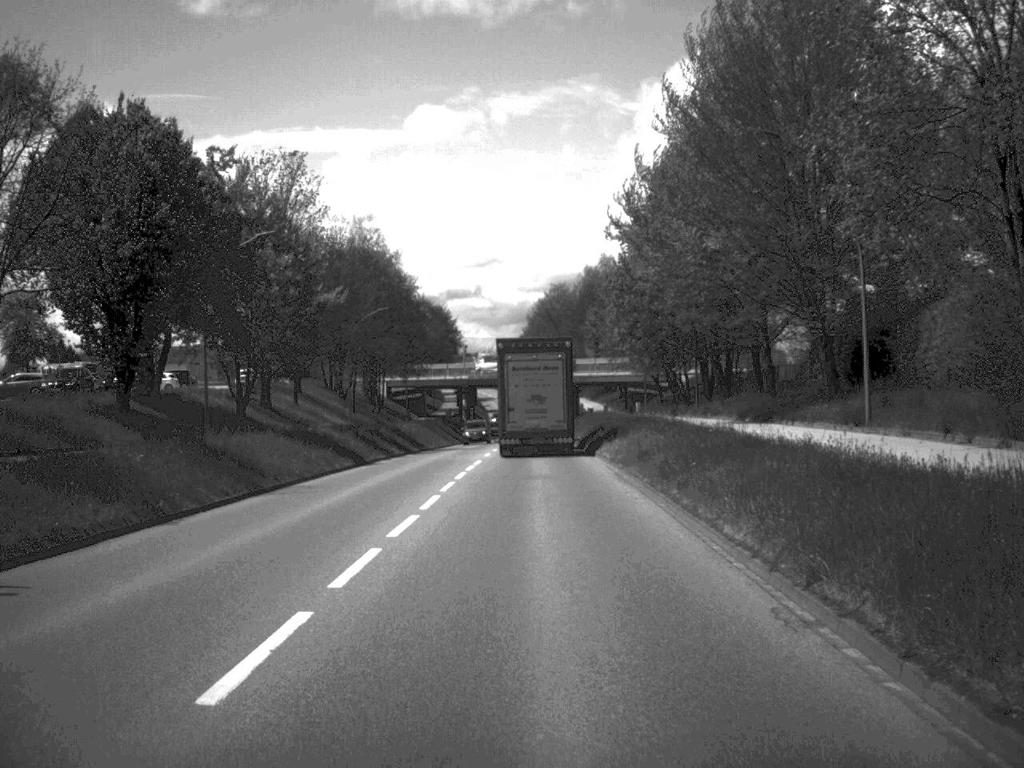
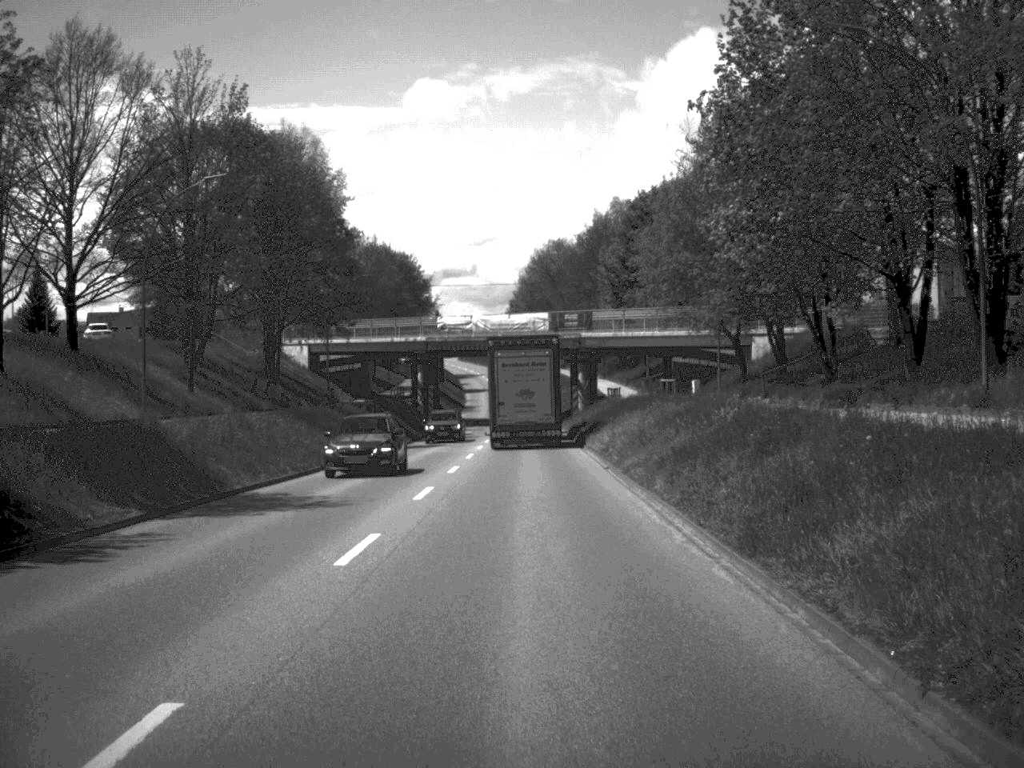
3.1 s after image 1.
(+0.2, +42.4) m; 0°
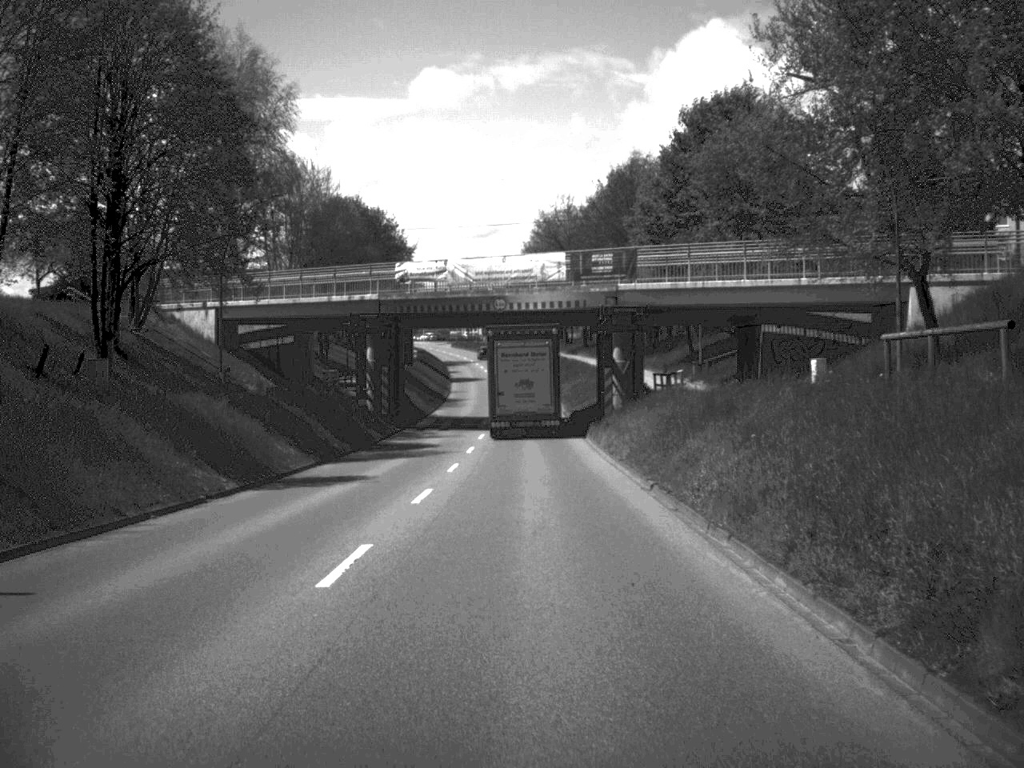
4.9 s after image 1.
(-0.1, +28.0) m; 0°
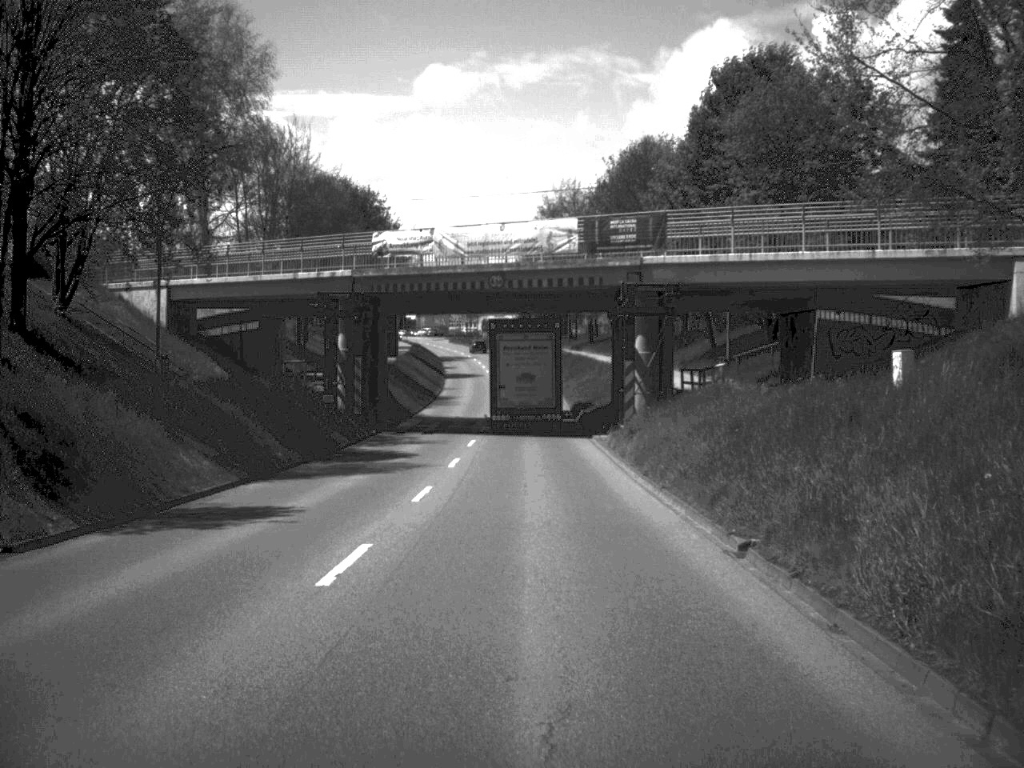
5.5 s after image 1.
(0.0, +9.0) m; 0°
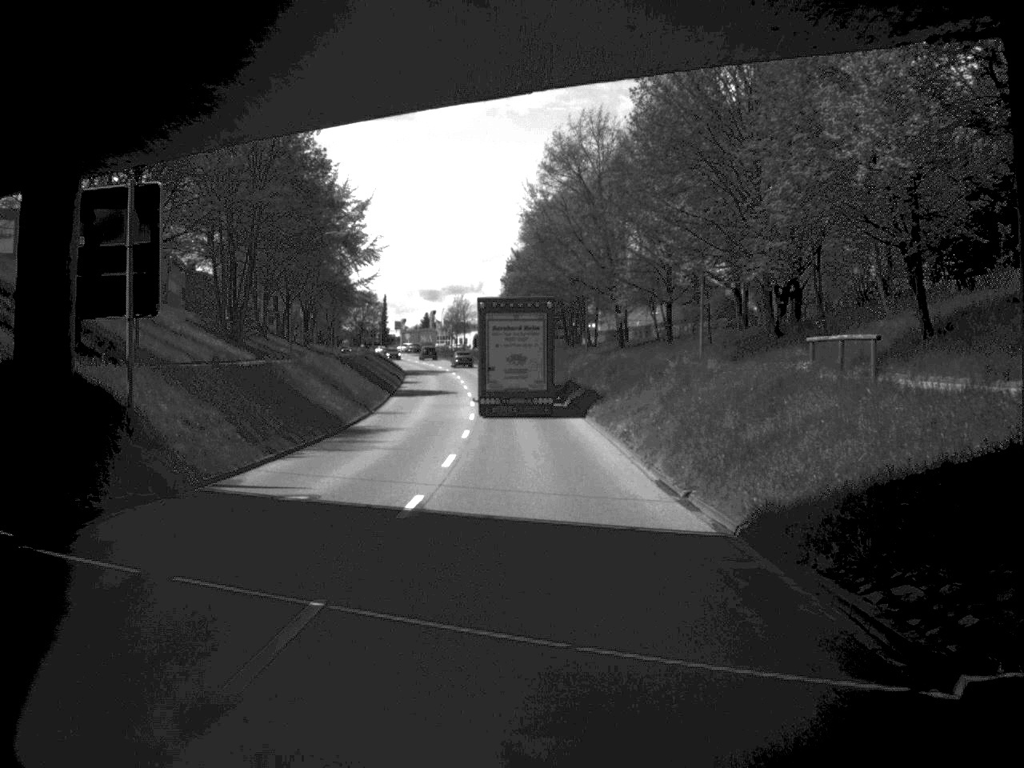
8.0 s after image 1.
(-0.1, +39.4) m; 0°
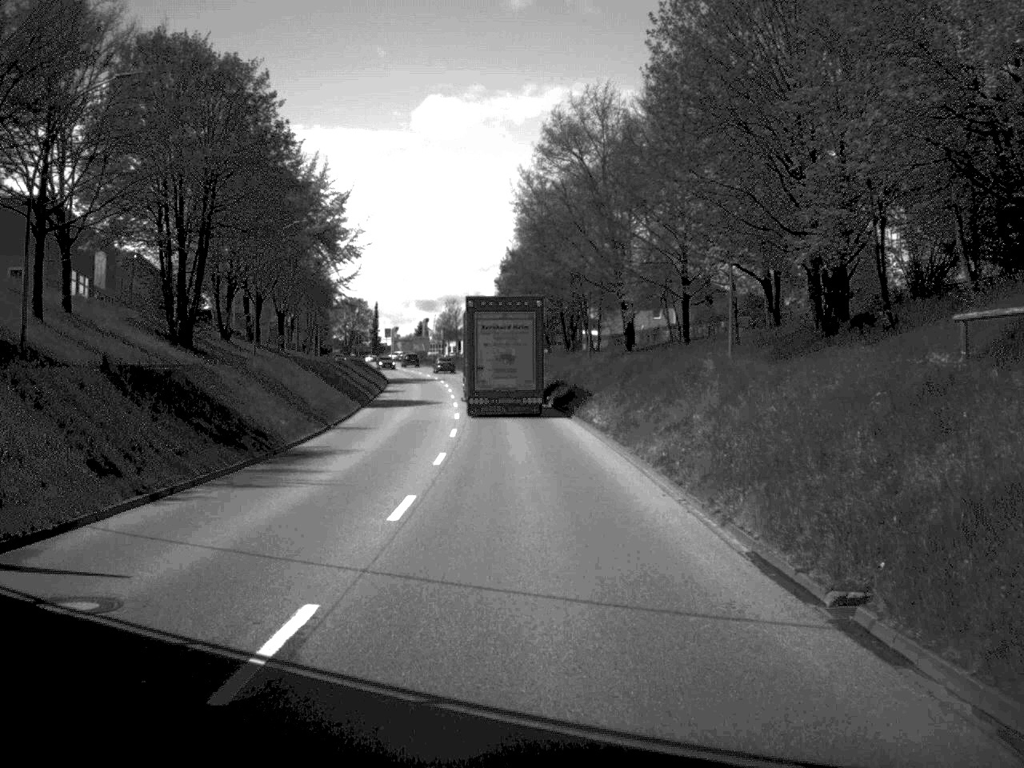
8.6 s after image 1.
(0.0, +9.1) m; 0°
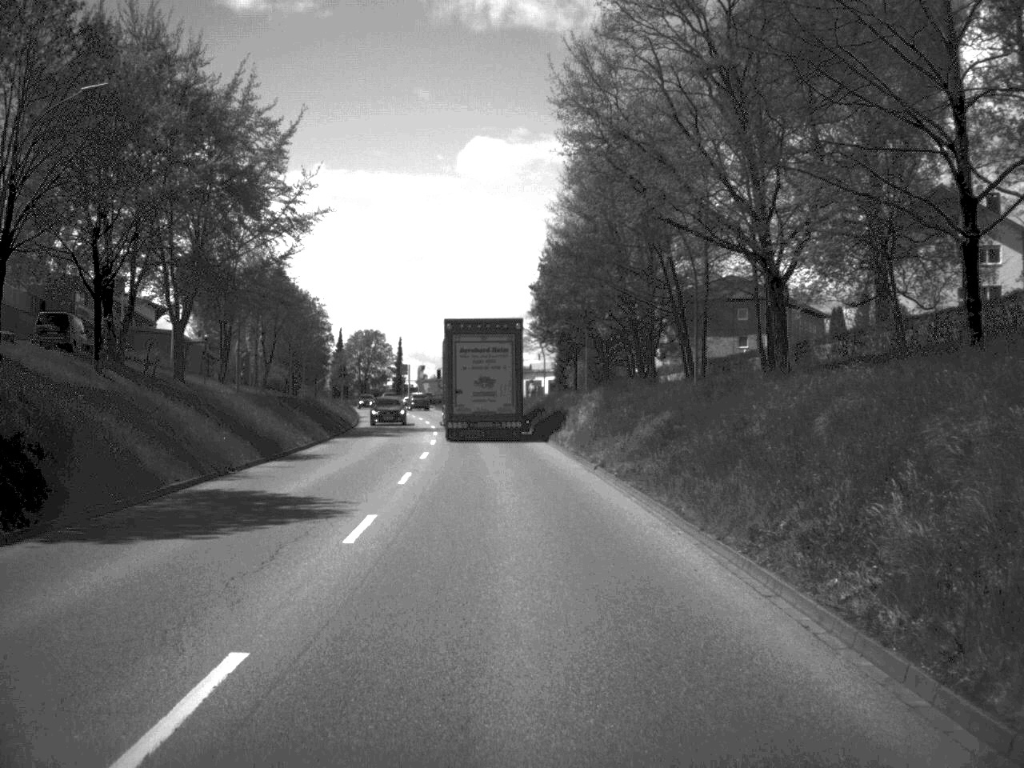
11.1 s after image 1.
(-0.4, +37.1) m; -2°
